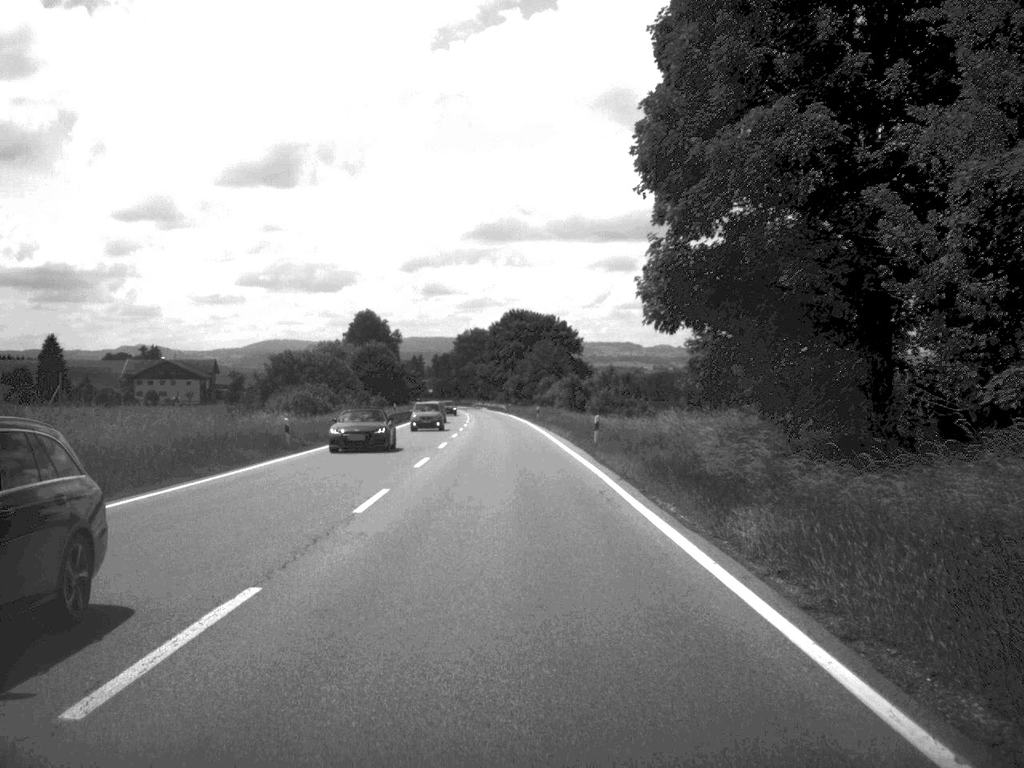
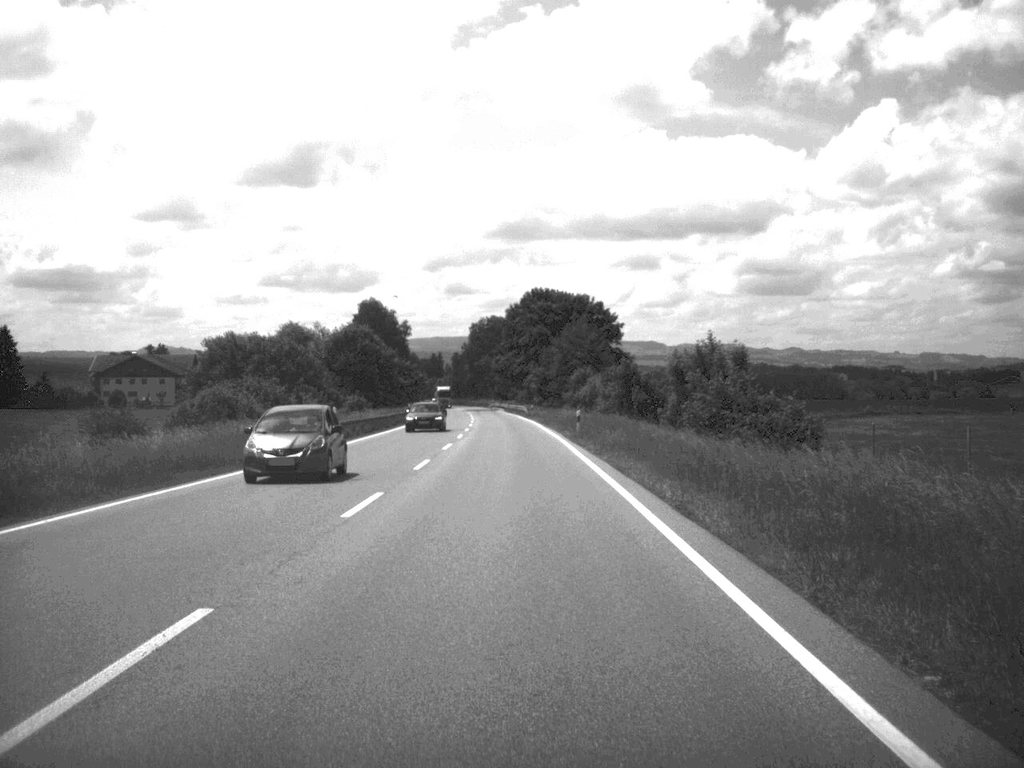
(-0.3, +36.2) m; -1°
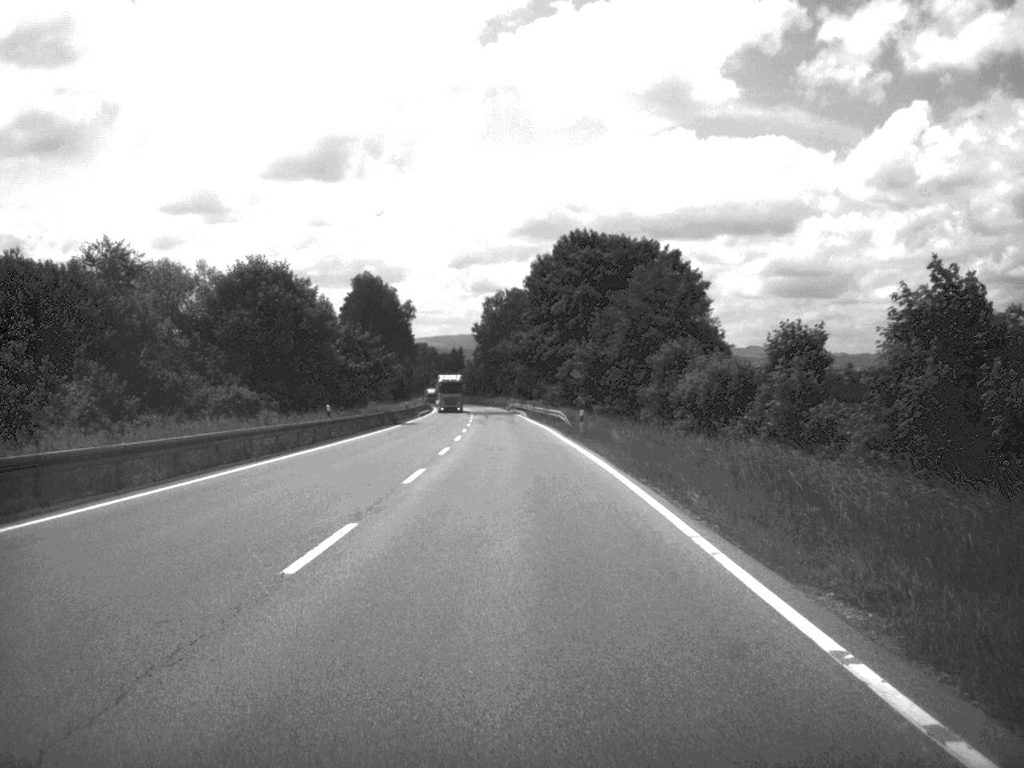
(-0.7, +52.7) m; -1°
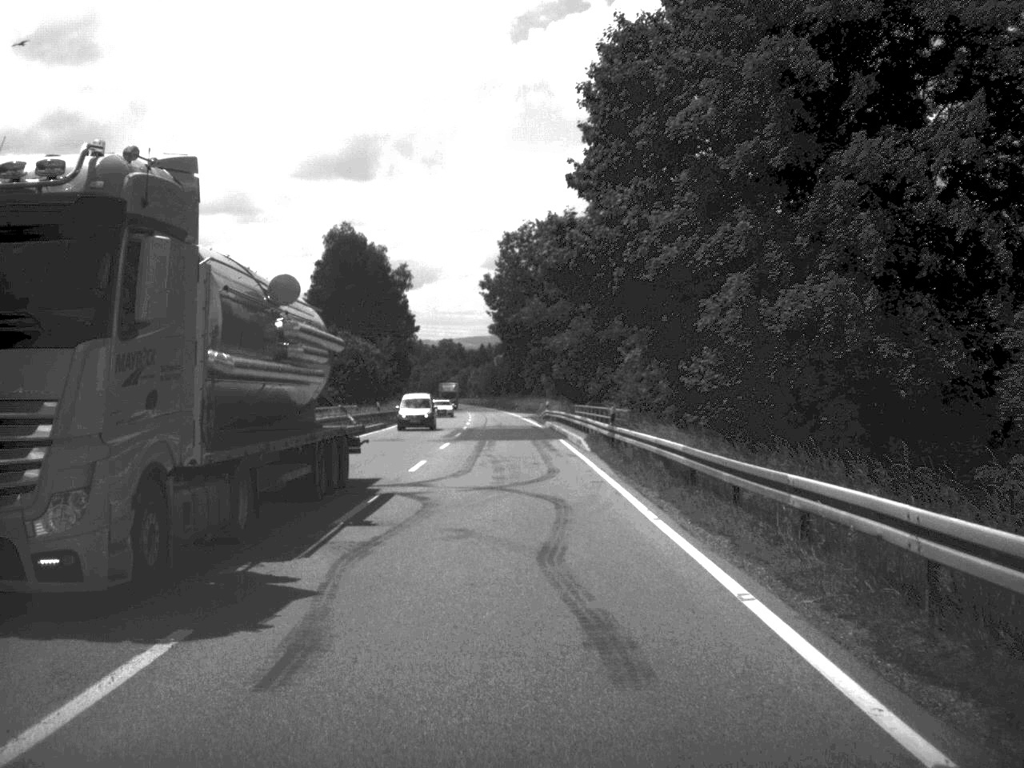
(-0.9, +66.2) m; -2°
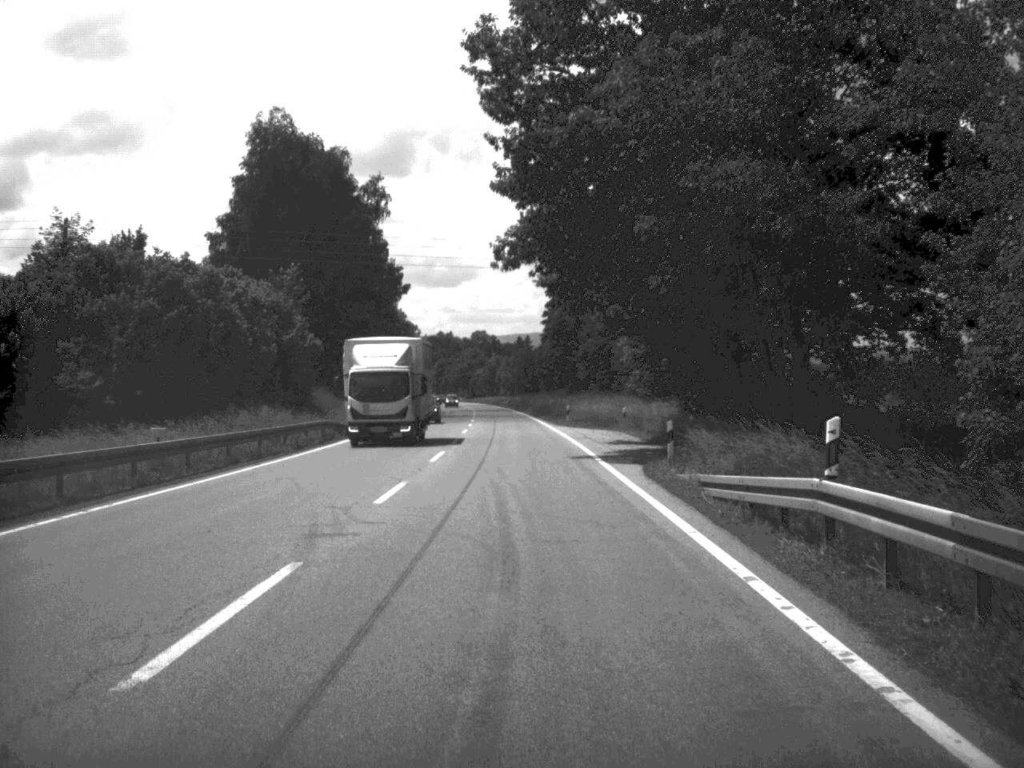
(-1.1, +67.7) m; -2°
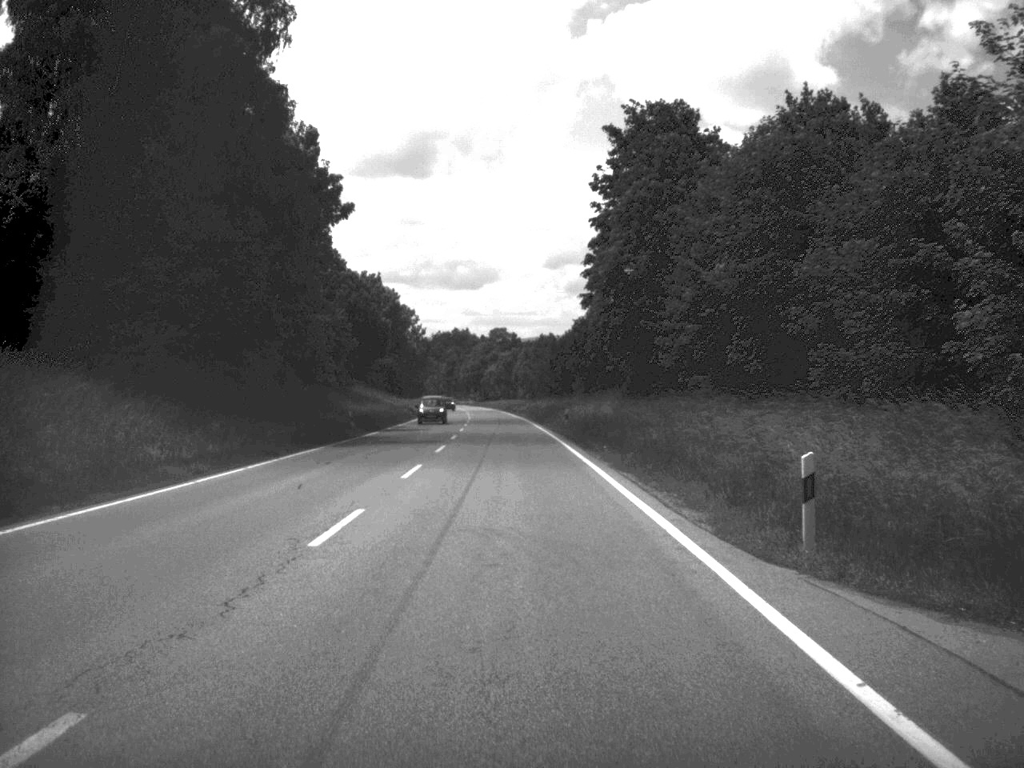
(-0.4, +51.8) m; -1°
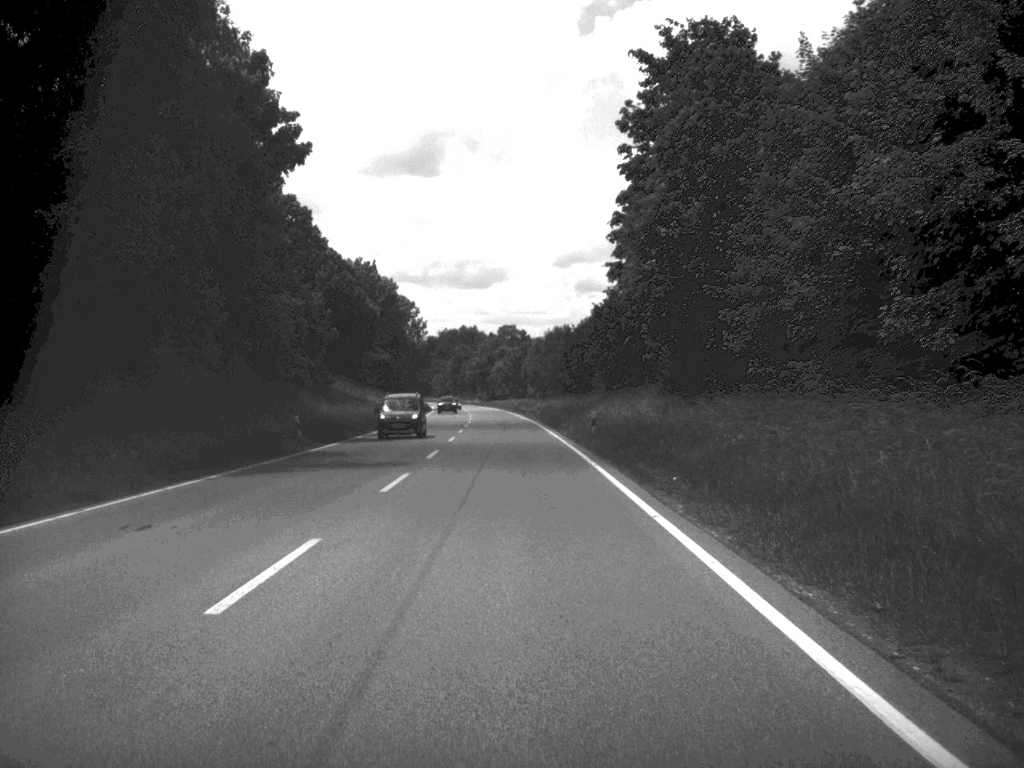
(-0.1, +16.0) m; 0°
